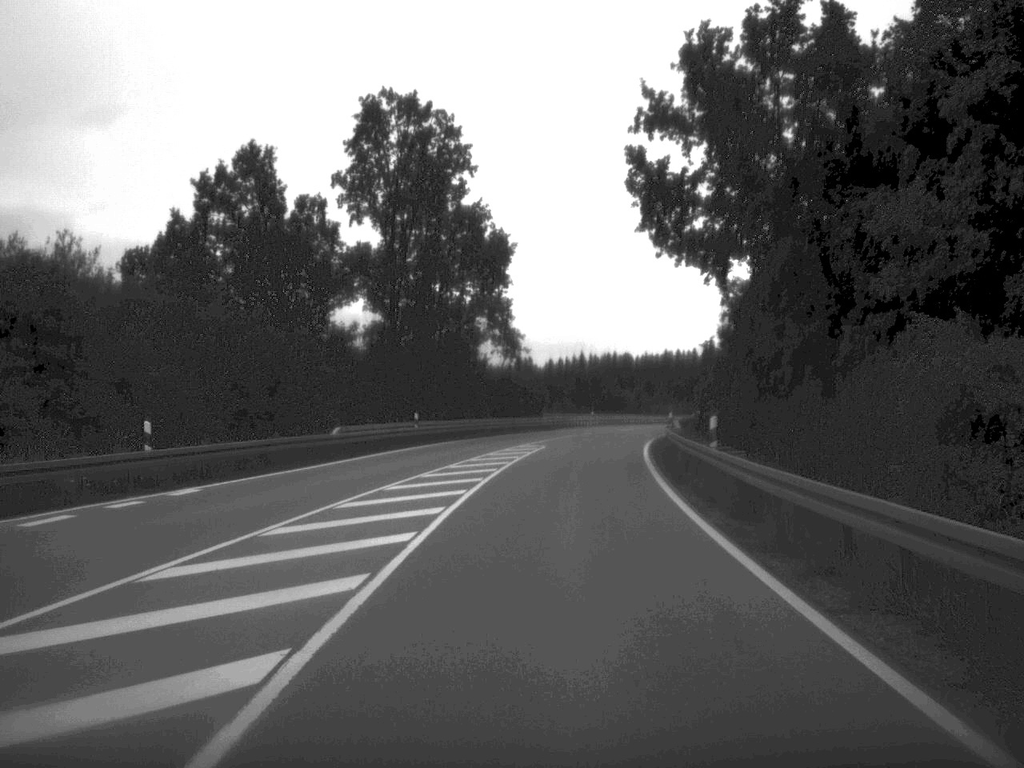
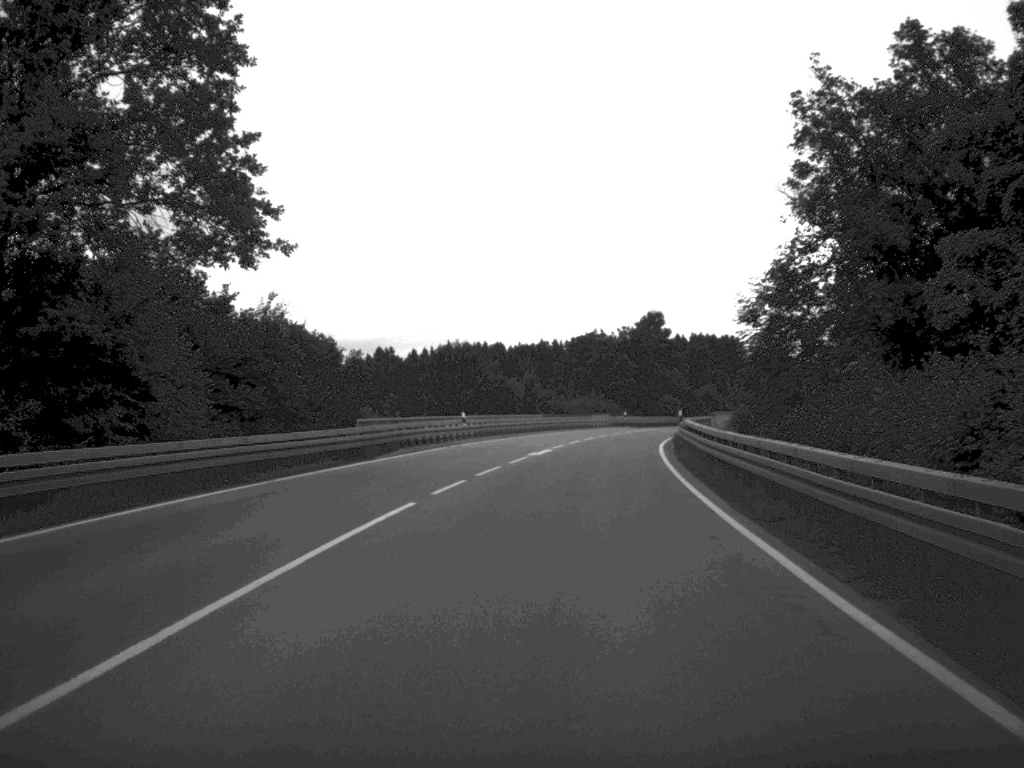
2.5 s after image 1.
(+2.3, +49.0) m; +6°
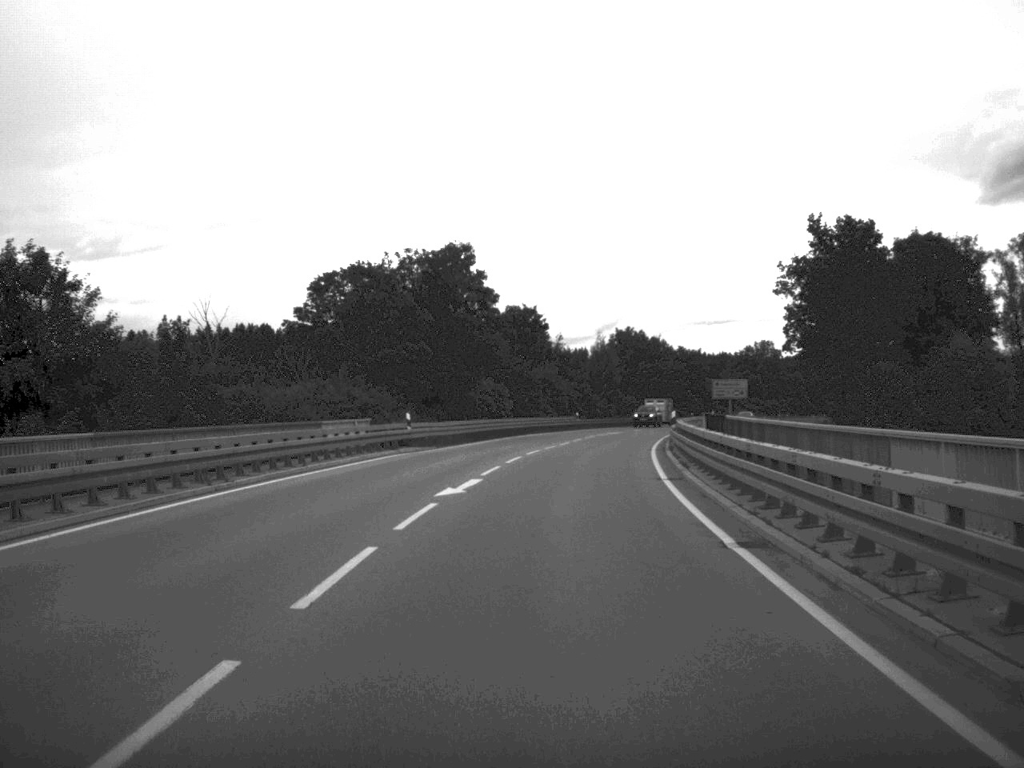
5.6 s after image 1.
(+4.5, +59.3) m; +9°
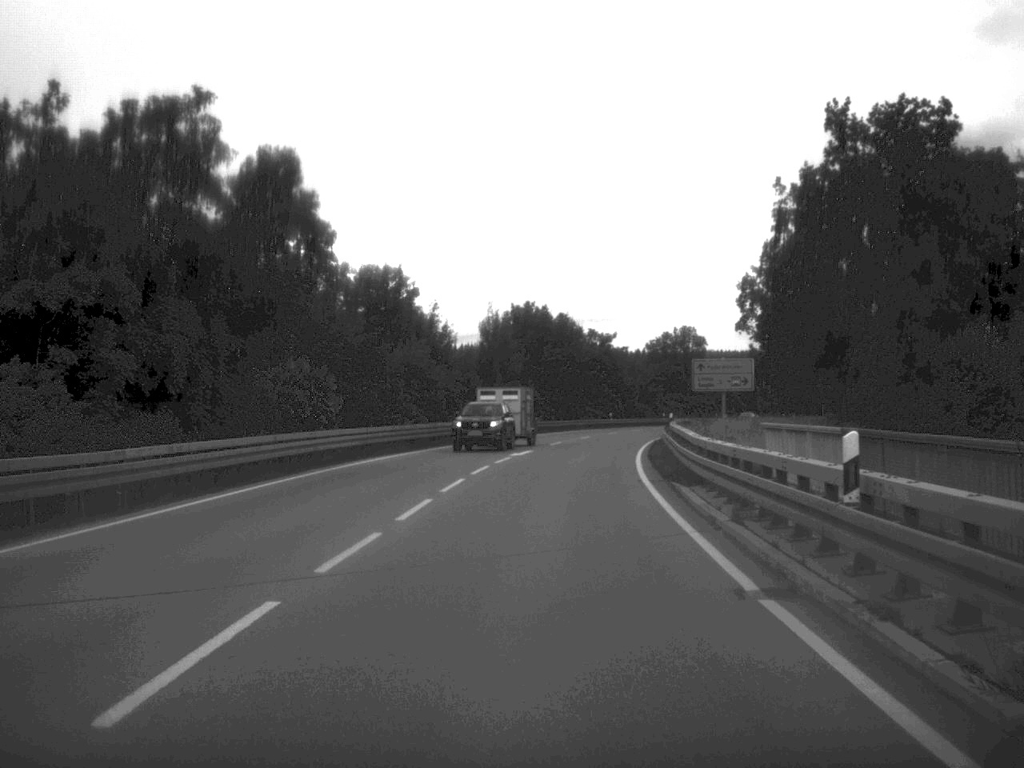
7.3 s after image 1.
(+1.4, +32.9) m; +5°
